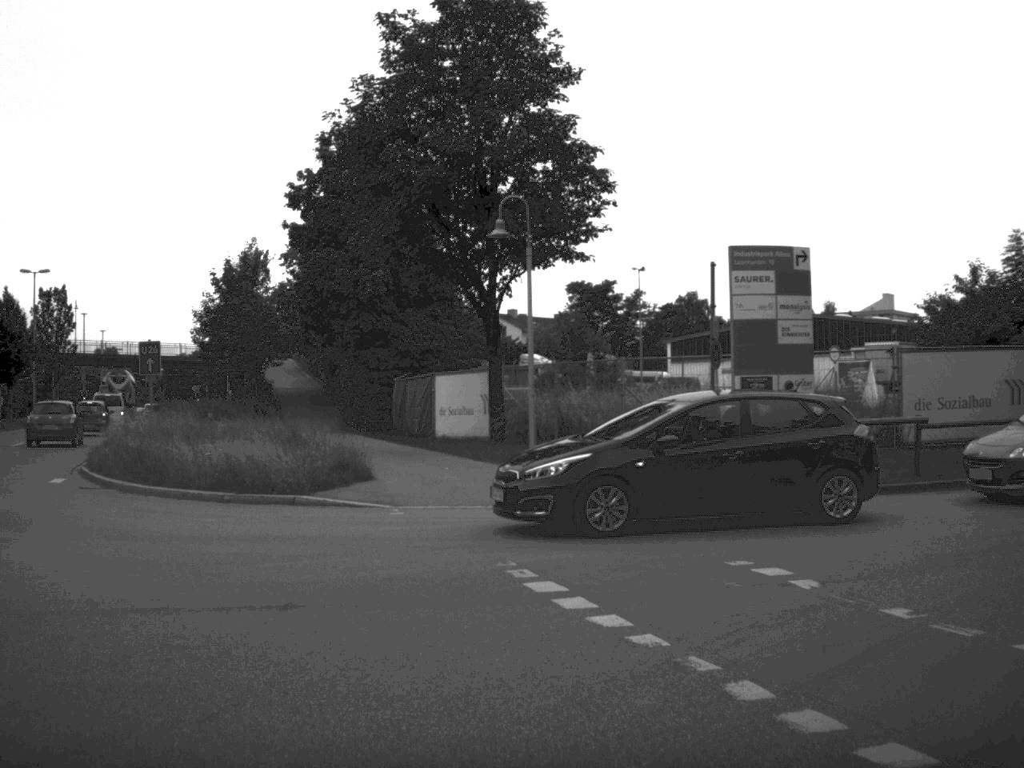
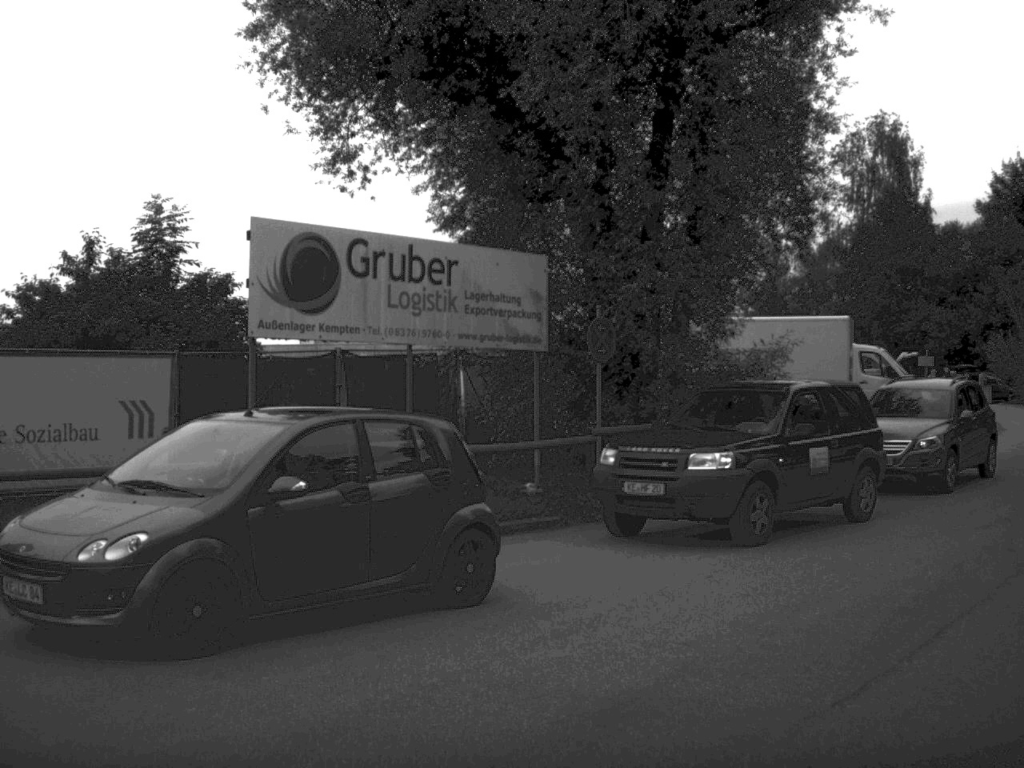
(+2.3, +7.7) m; +38°
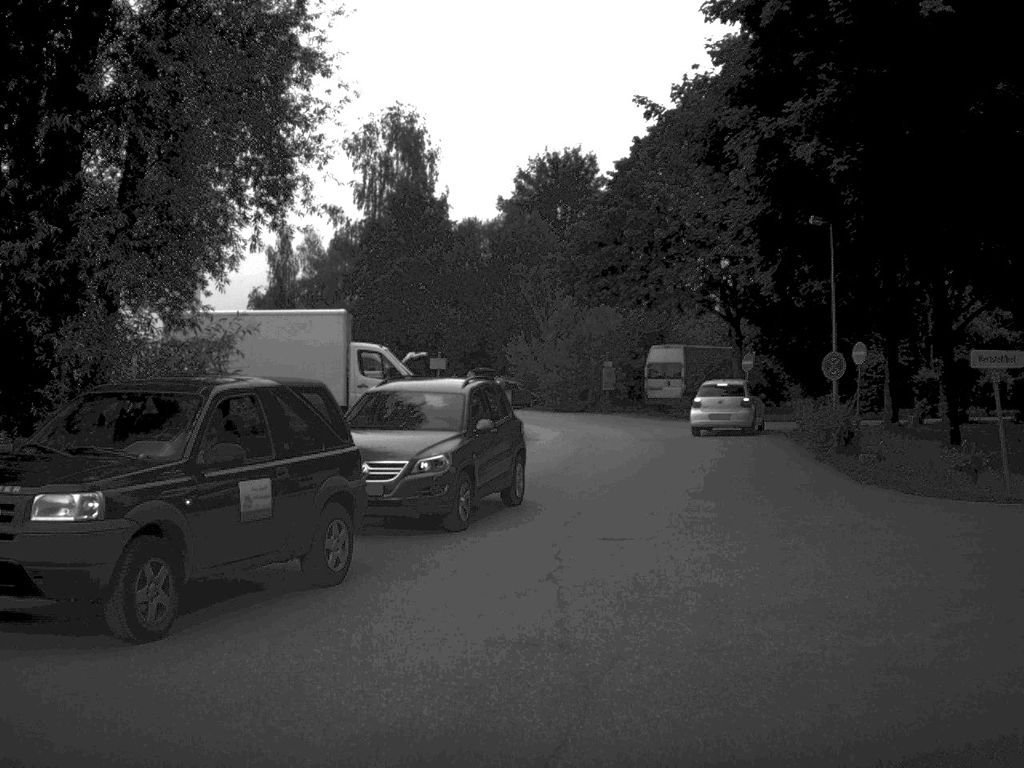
(+1.0, +4.7) m; +21°
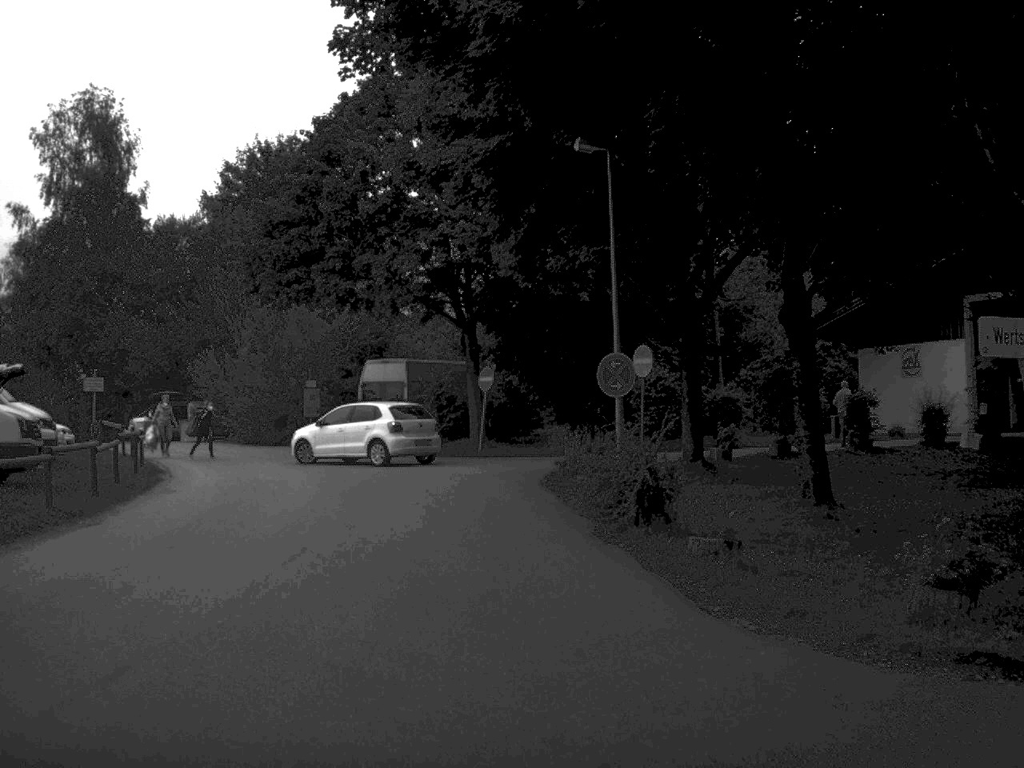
(+1.6, +10.3) m; +11°
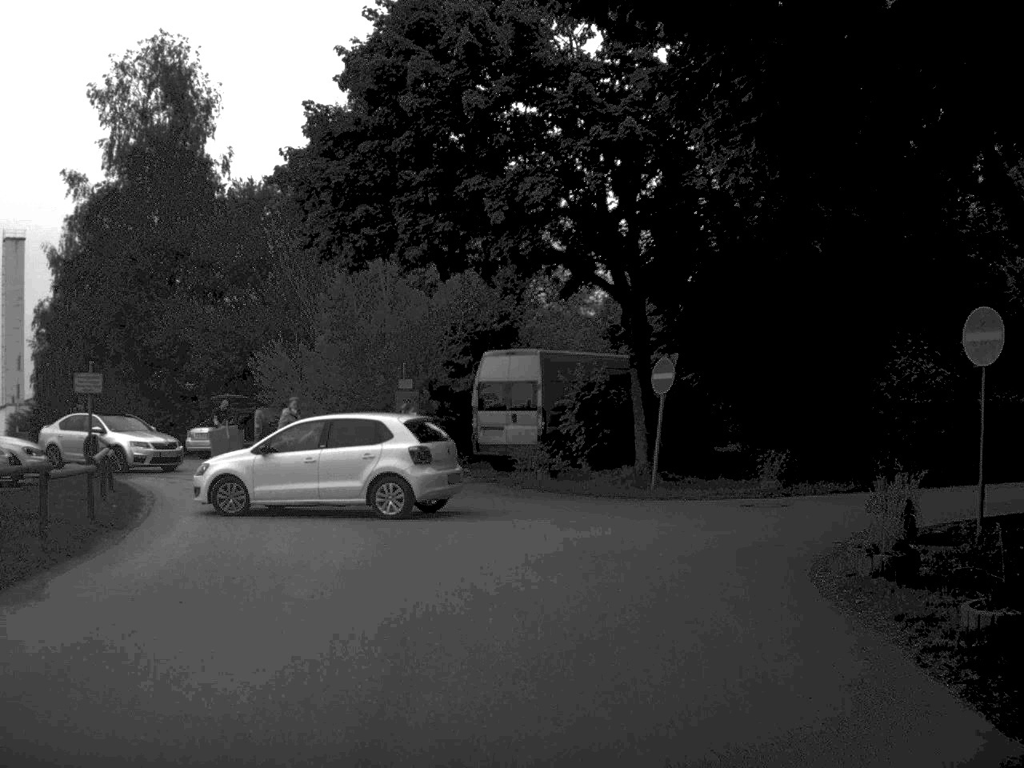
(-0.8, +11.7) m; -6°
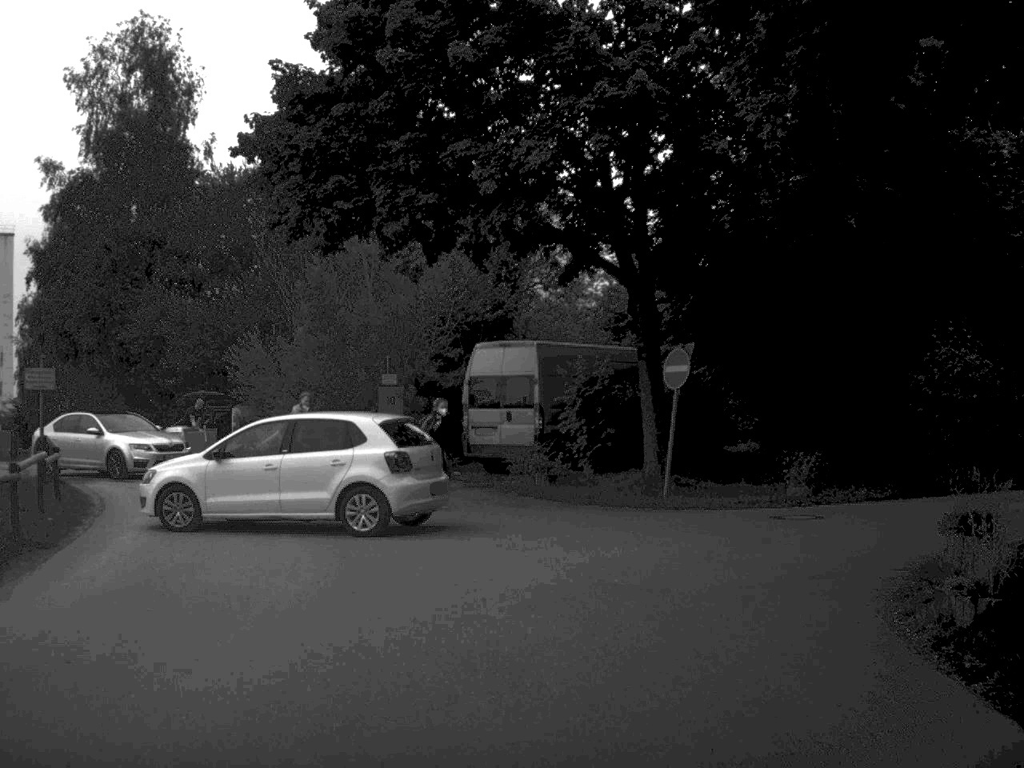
(0.0, +2.5) m; 0°
